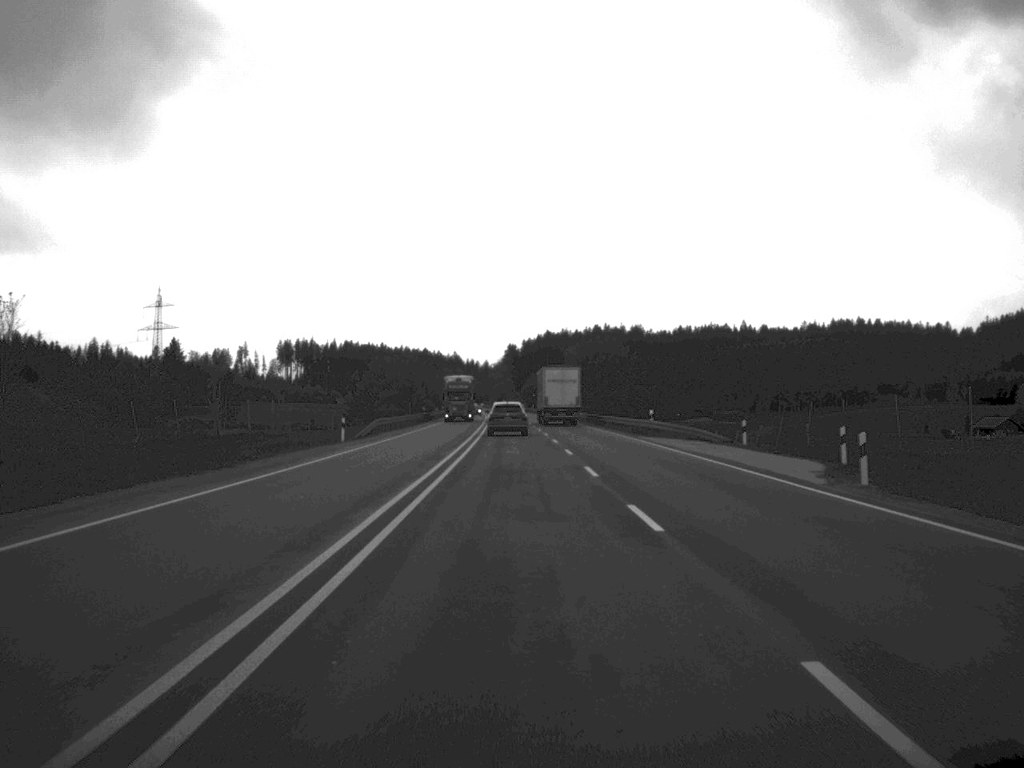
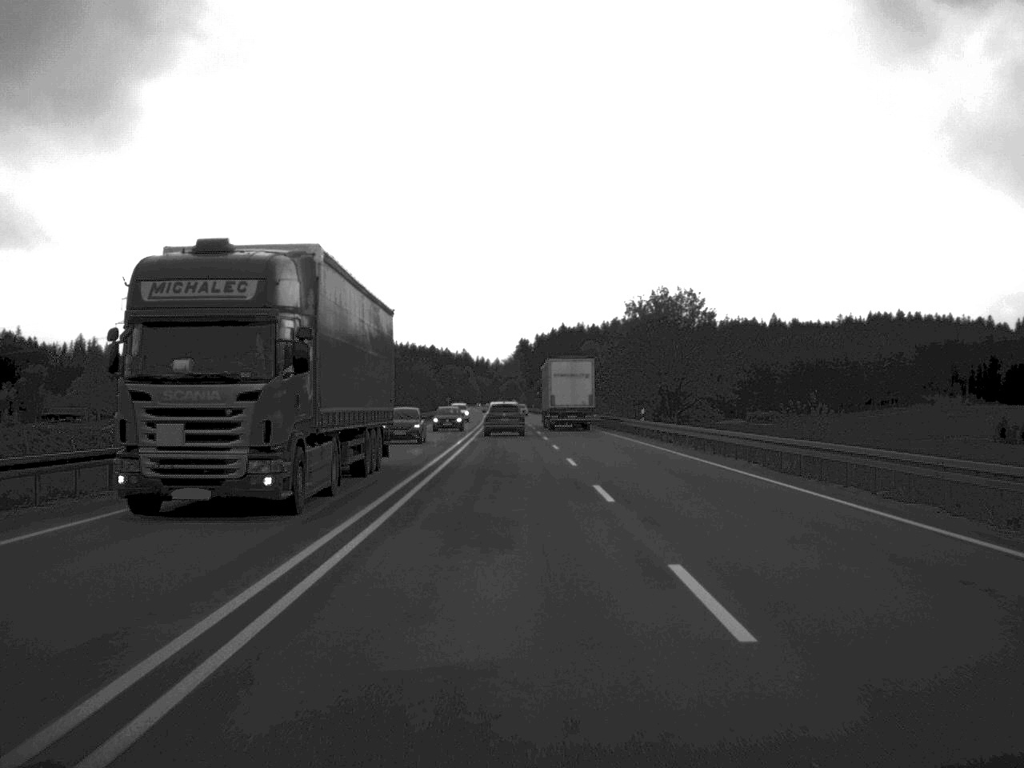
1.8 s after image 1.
(-0.3, +54.6) m; -1°
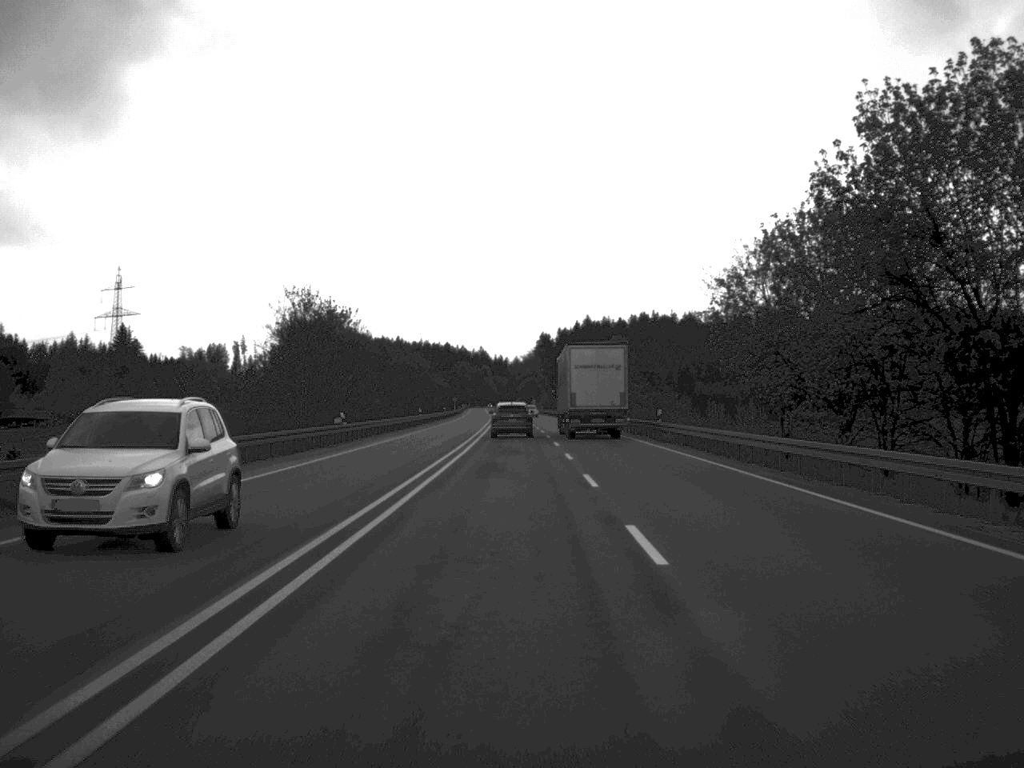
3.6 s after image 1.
(-0.4, +55.2) m; -1°
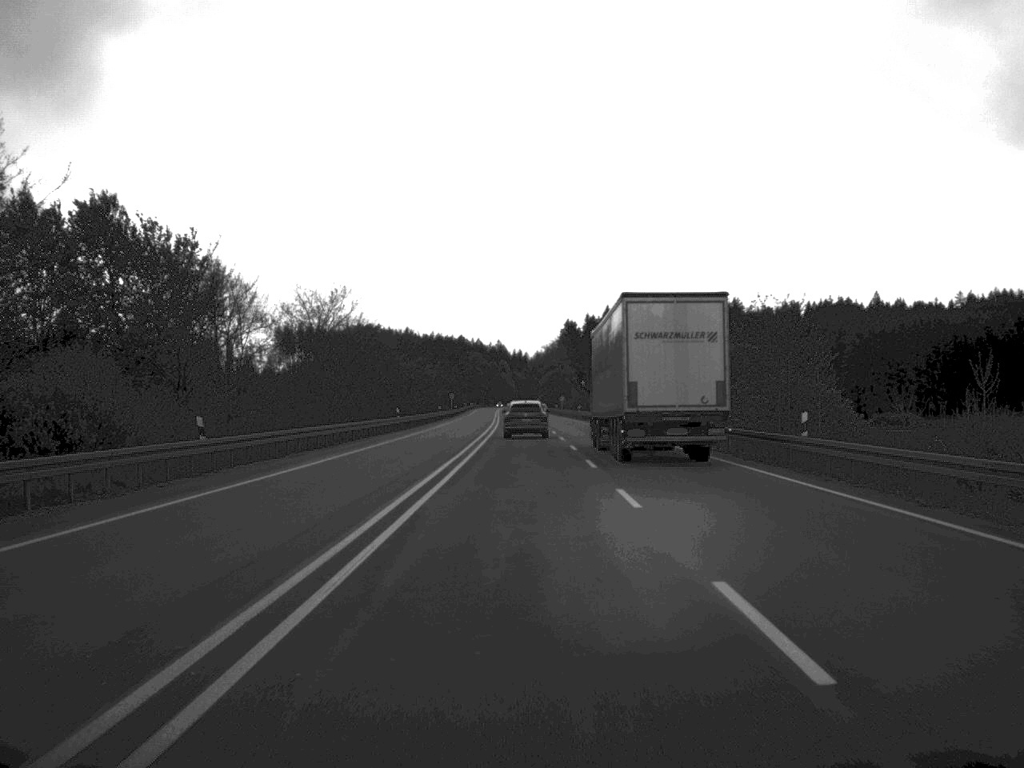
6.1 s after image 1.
(-0.8, +76.5) m; -1°
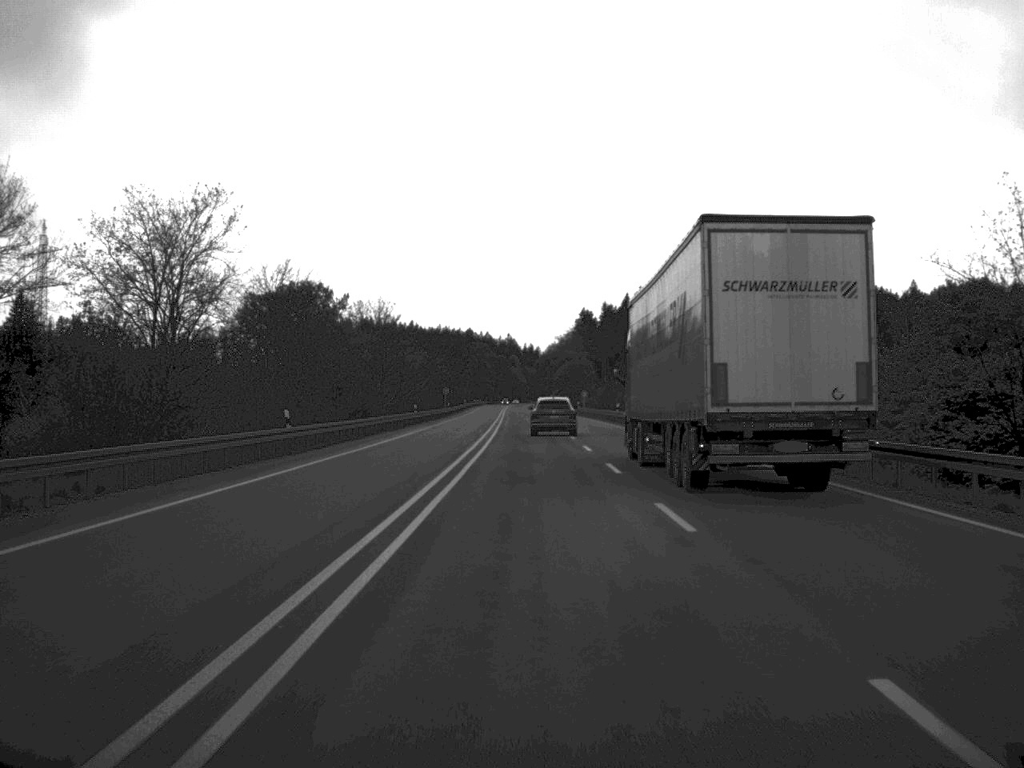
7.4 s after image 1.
(-0.2, +39.5) m; -1°
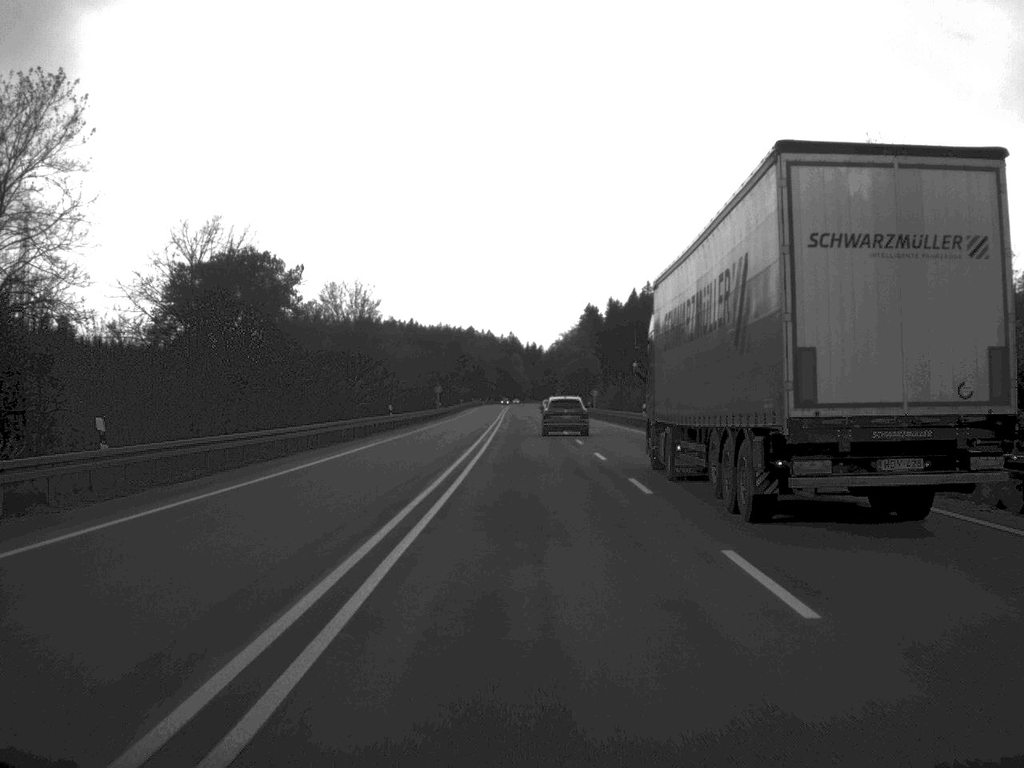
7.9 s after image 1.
(0.0, +17.8) m; 0°
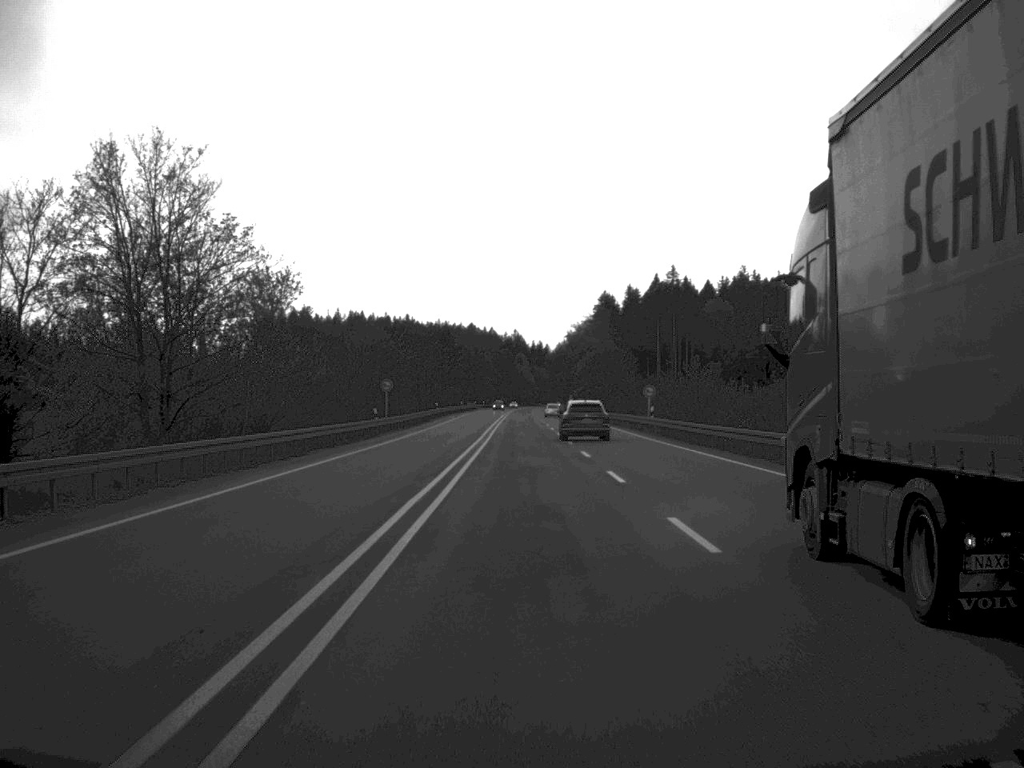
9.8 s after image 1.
(-0.2, +55.2) m; 0°
